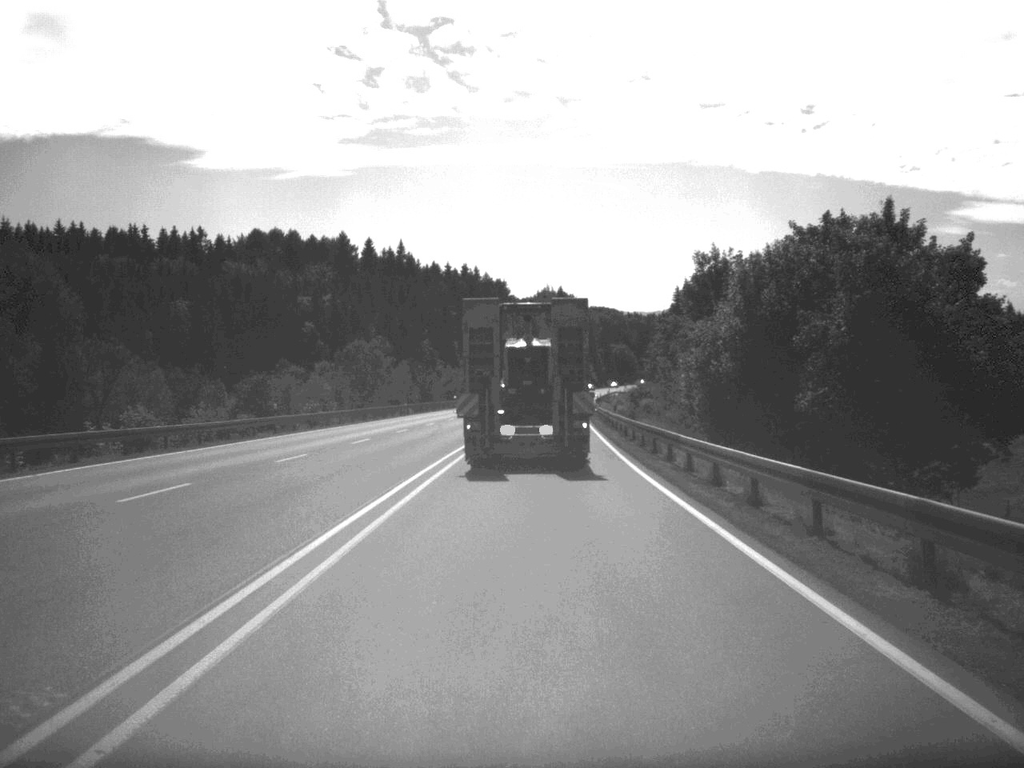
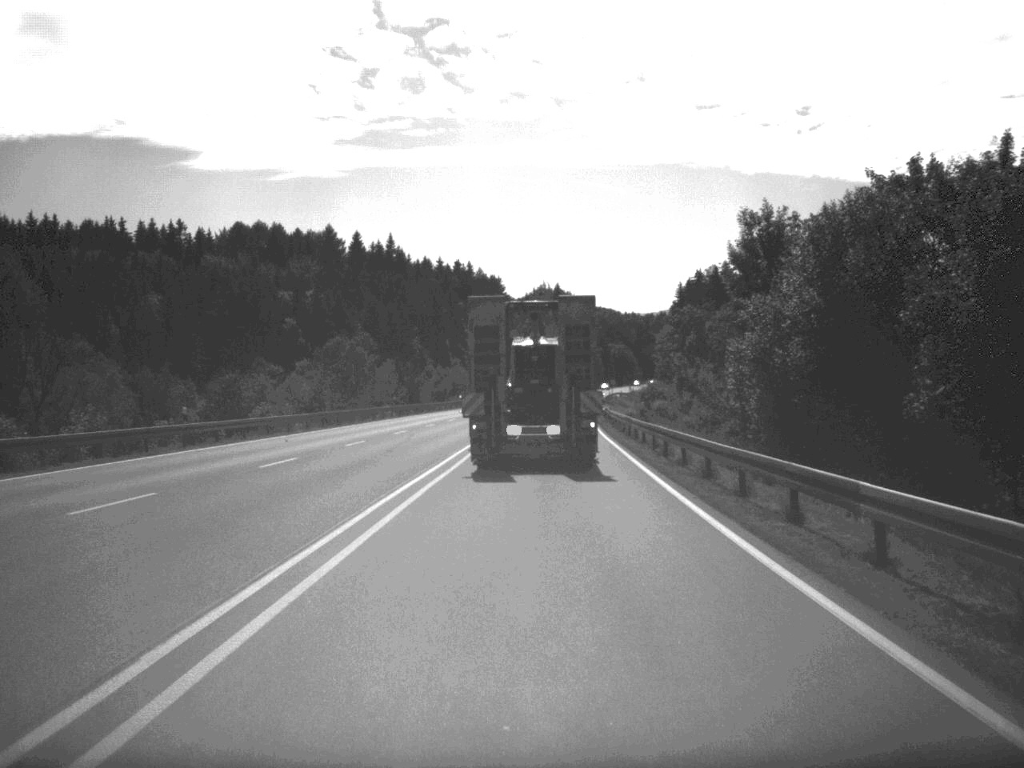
(0.0, +14.1) m; 0°
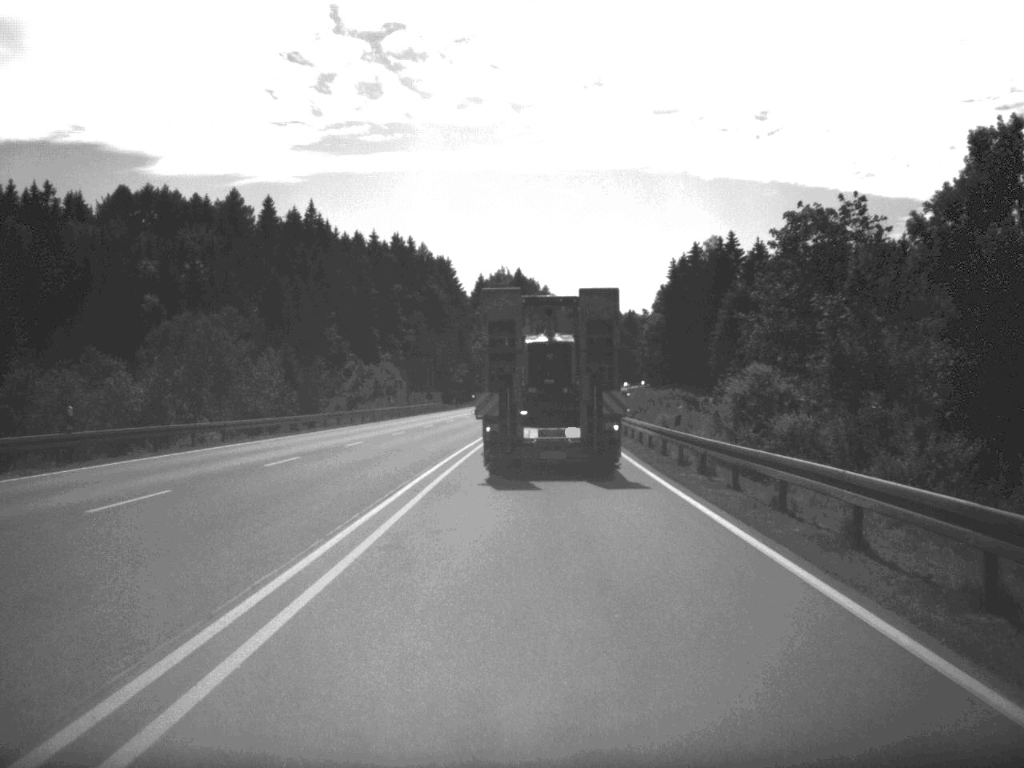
(+0.8, +58.0) m; +2°
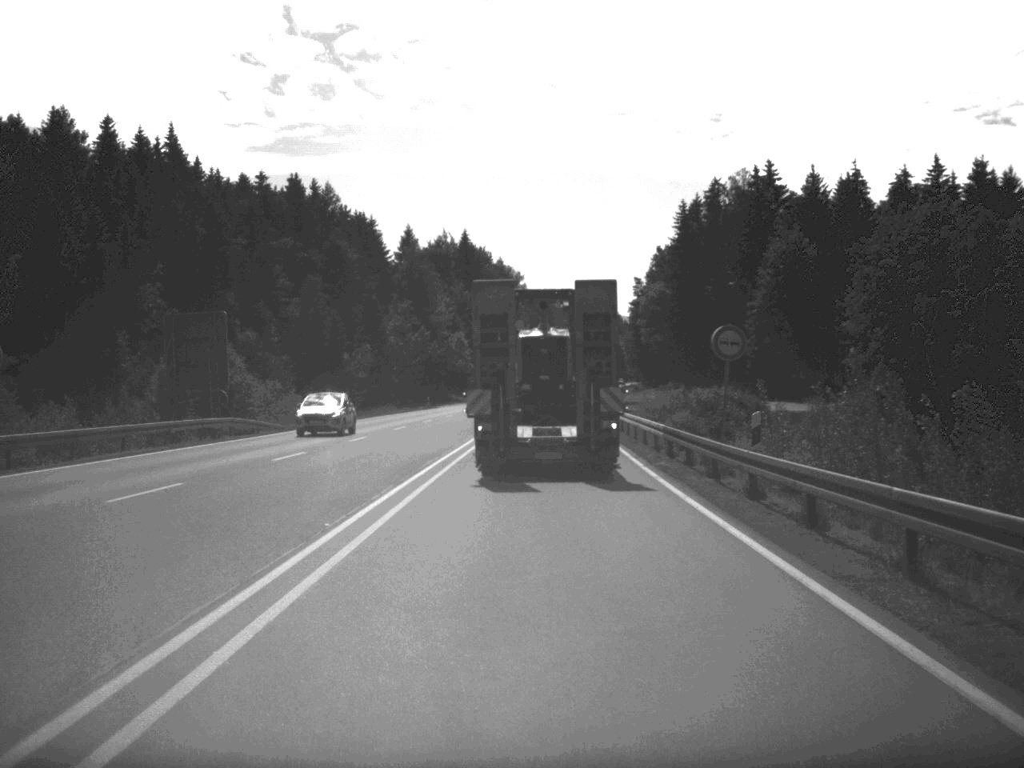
(+1.1, +69.4) m; +2°
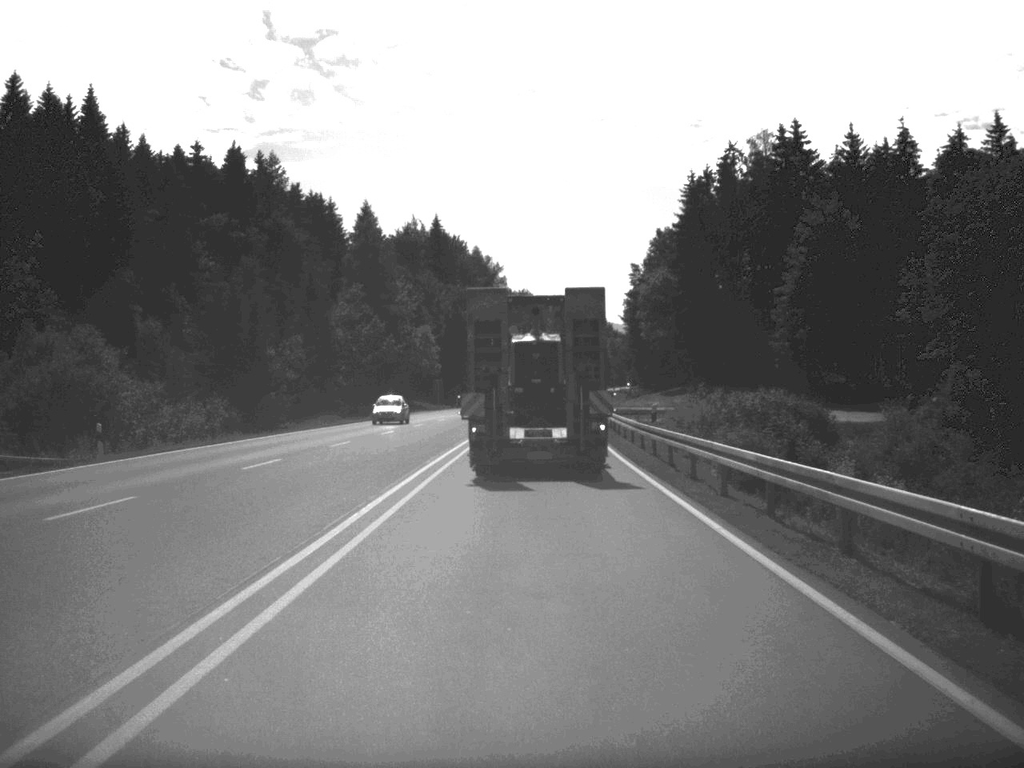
(+0.2, +25.6) m; +1°
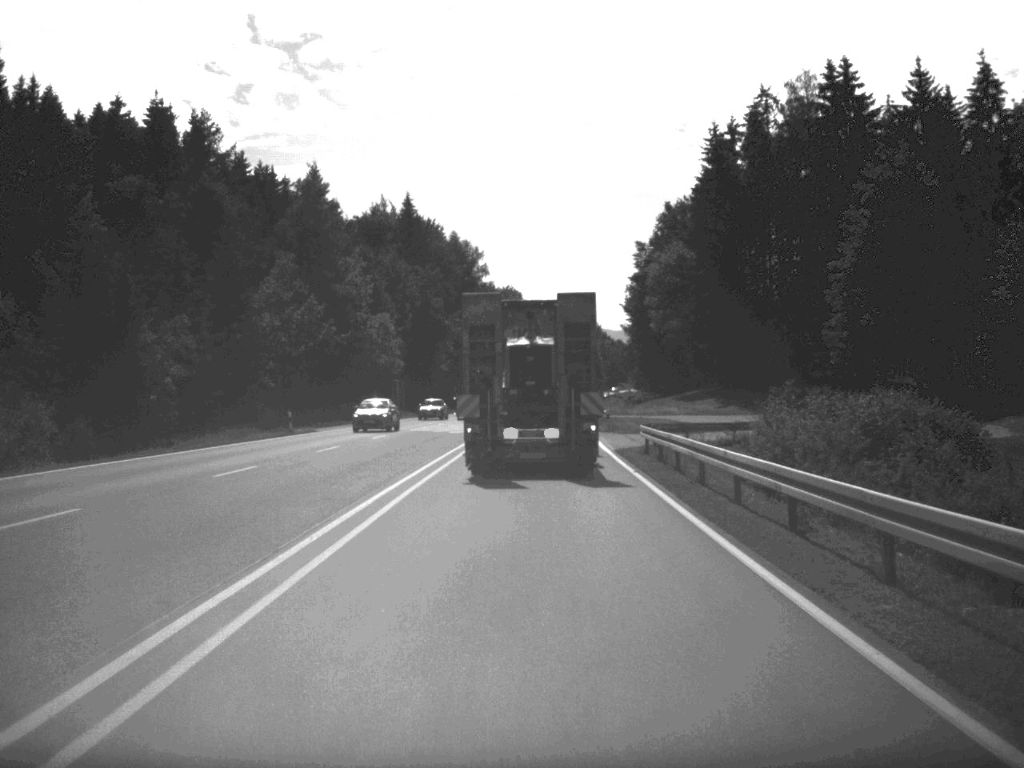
(+0.1, +25.7) m; +1°
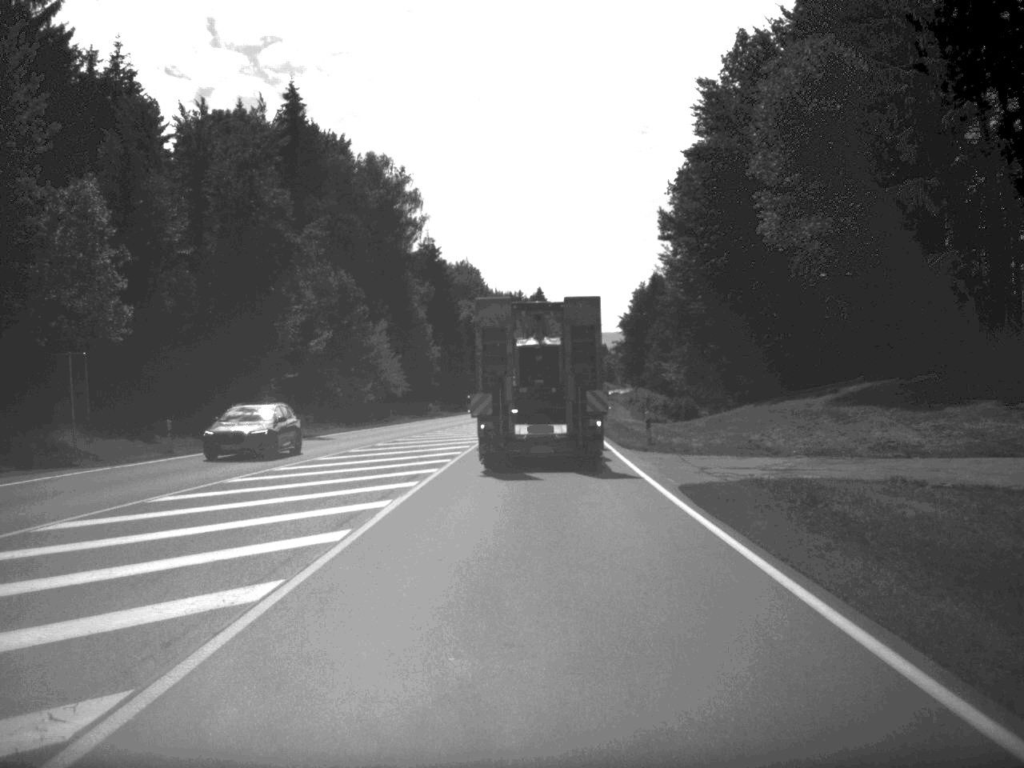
(+0.7, +66.0) m; +1°
